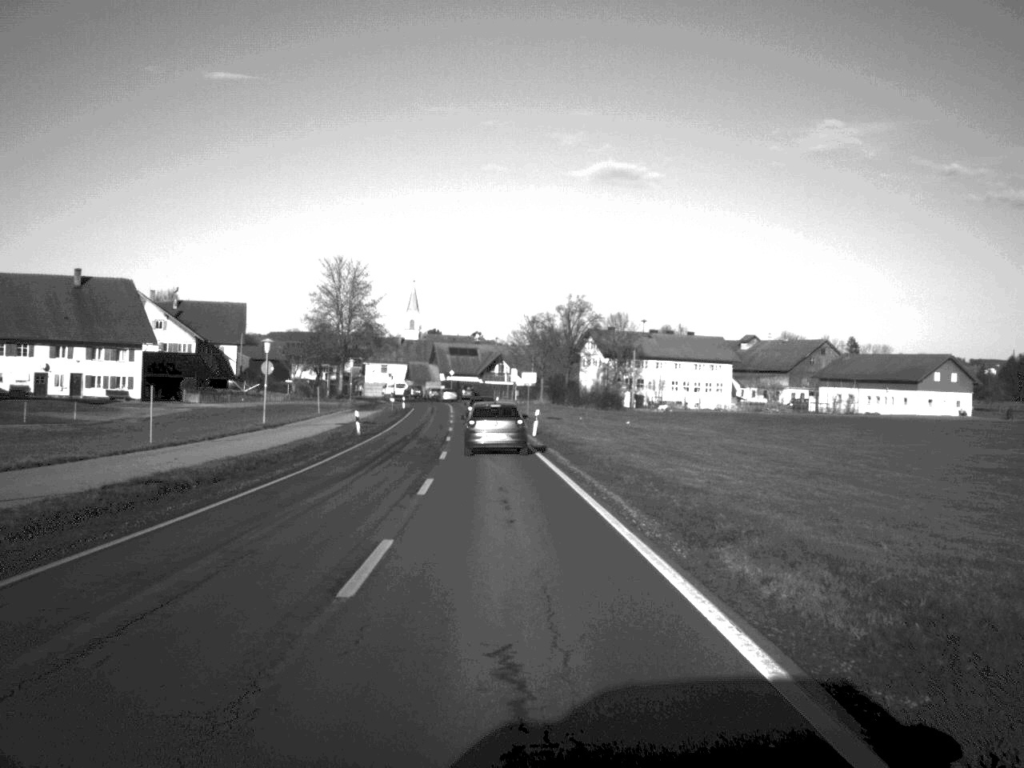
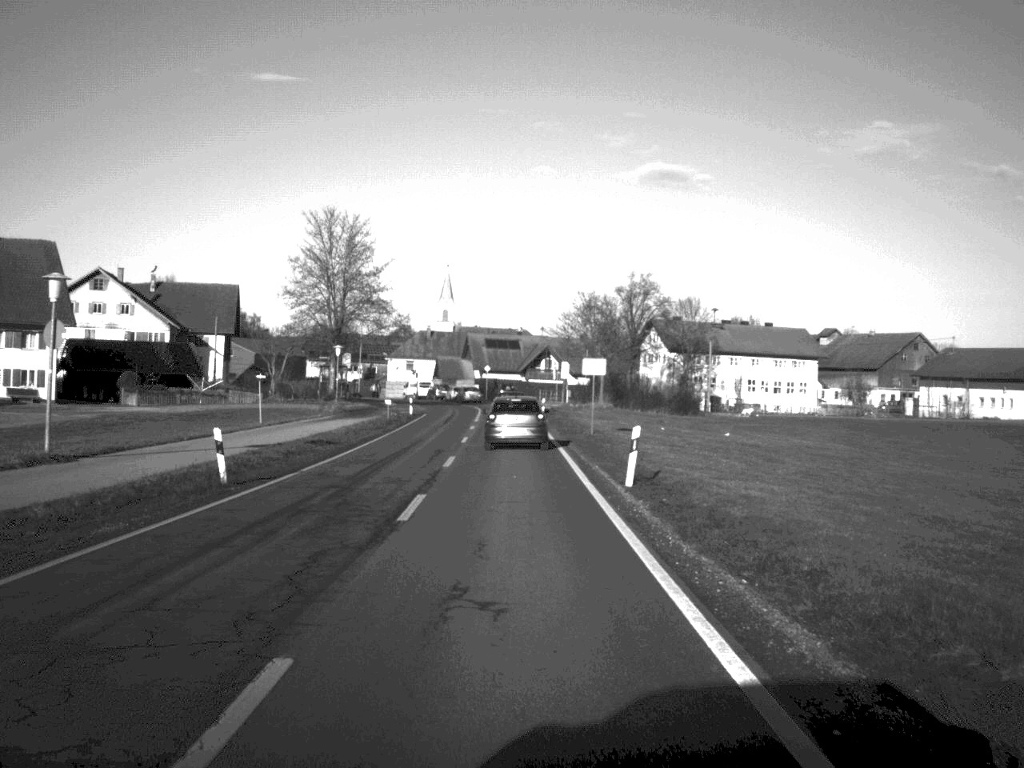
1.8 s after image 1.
(-0.6, +29.3) m; -2°
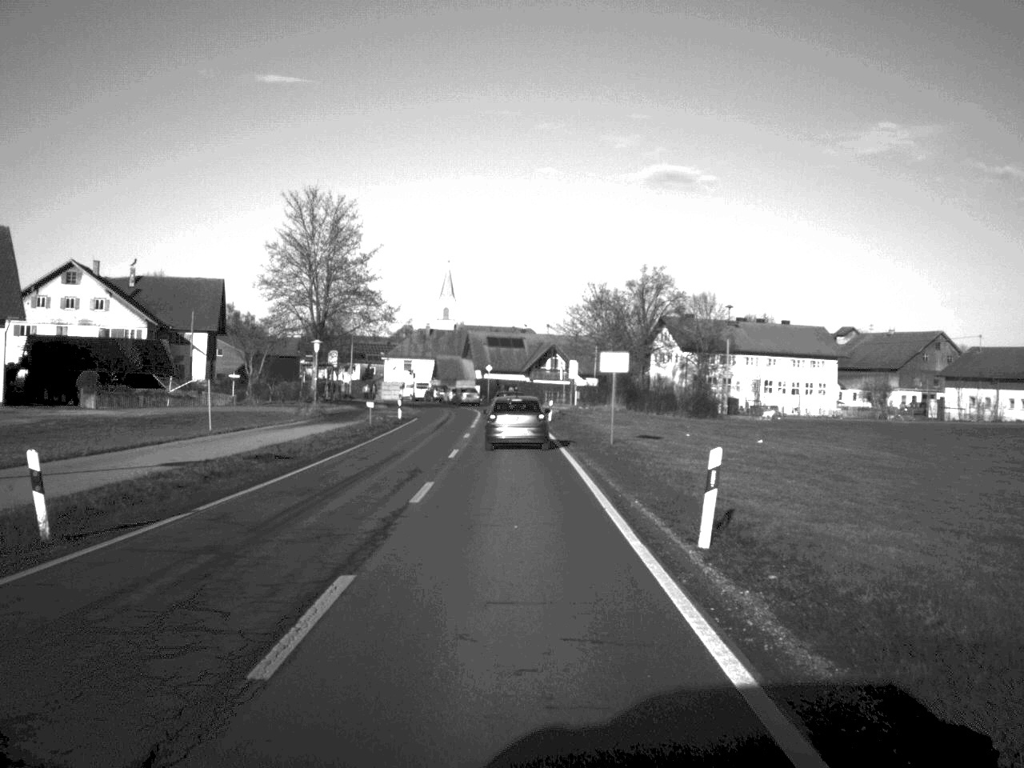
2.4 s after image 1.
(0.0, +8.8) m; 0°
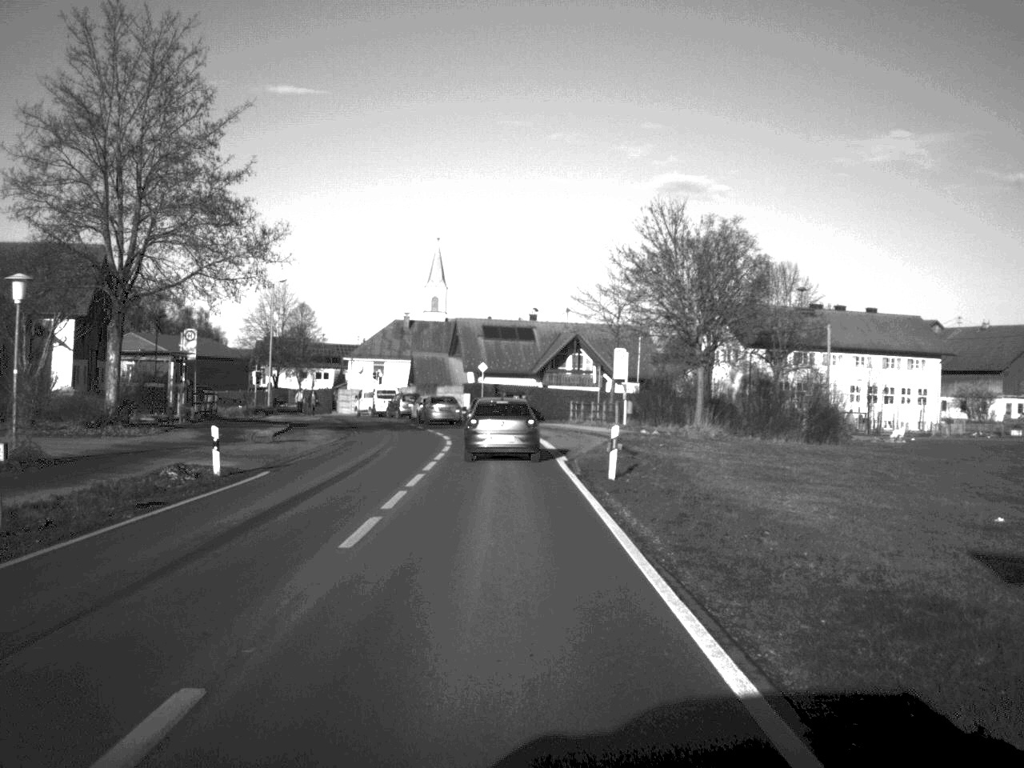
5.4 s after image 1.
(-0.3, +38.6) m; -1°
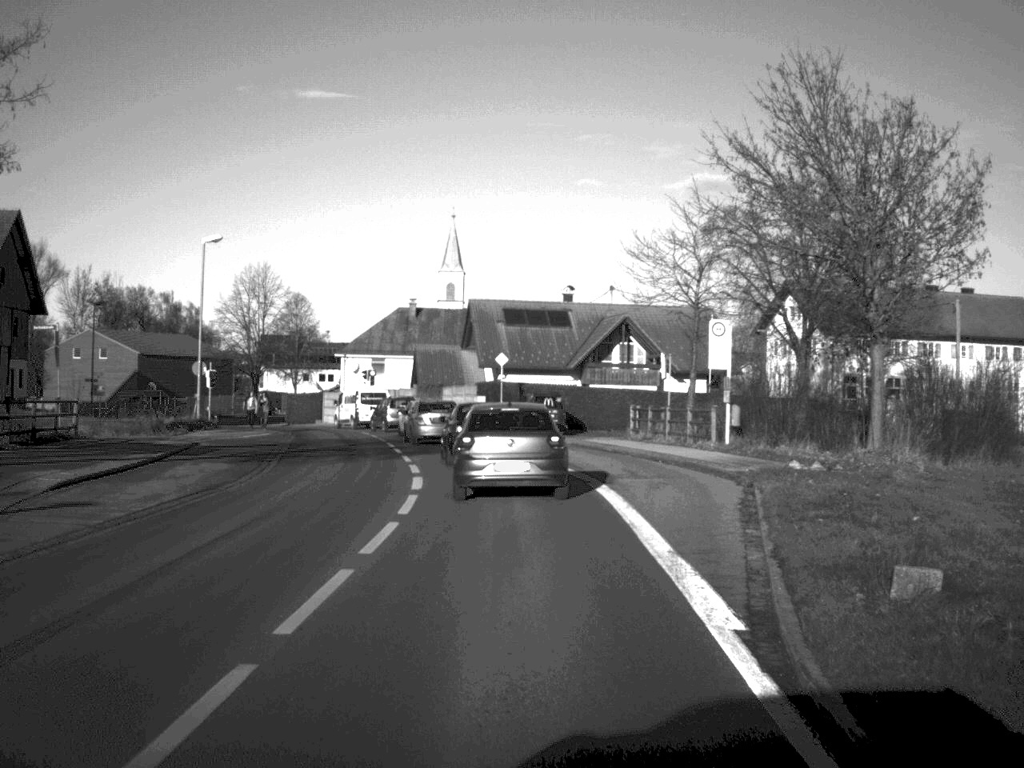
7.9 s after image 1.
(-0.3, +21.2) m; -1°
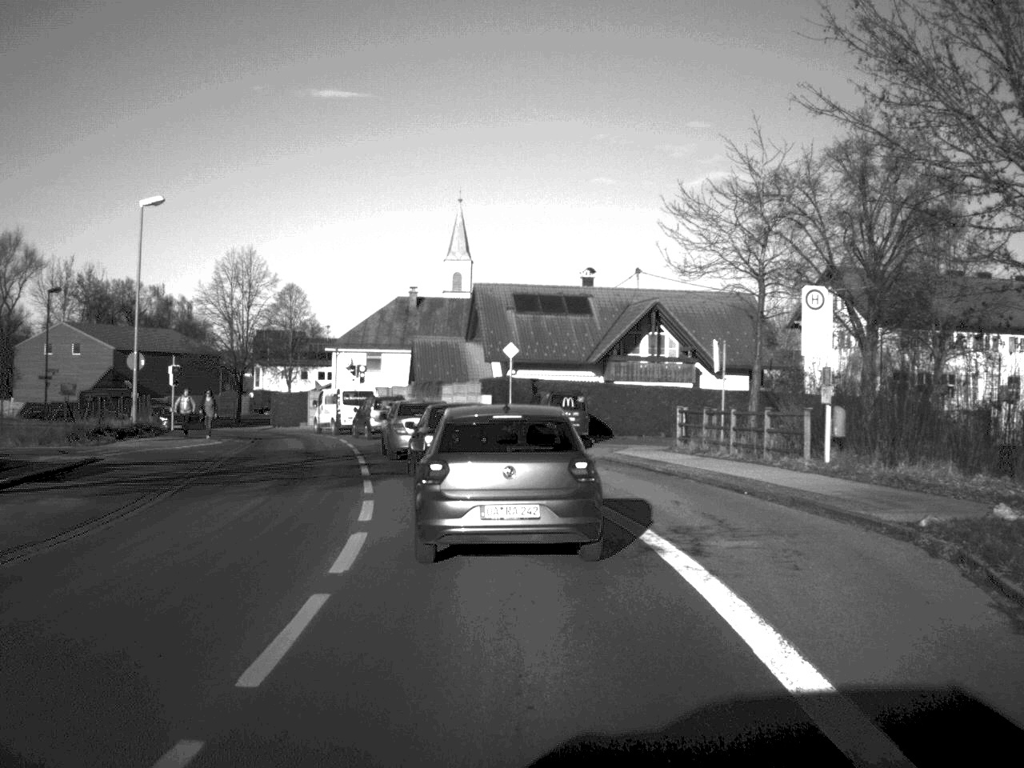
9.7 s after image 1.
(0.0, +10.0) m; -1°
